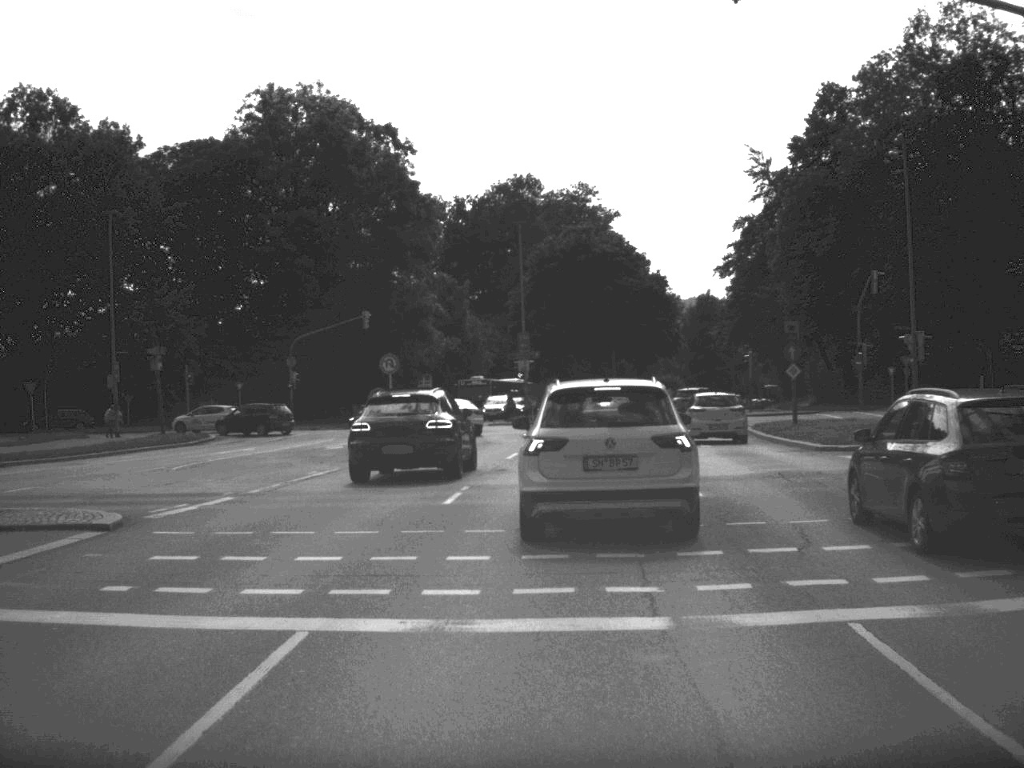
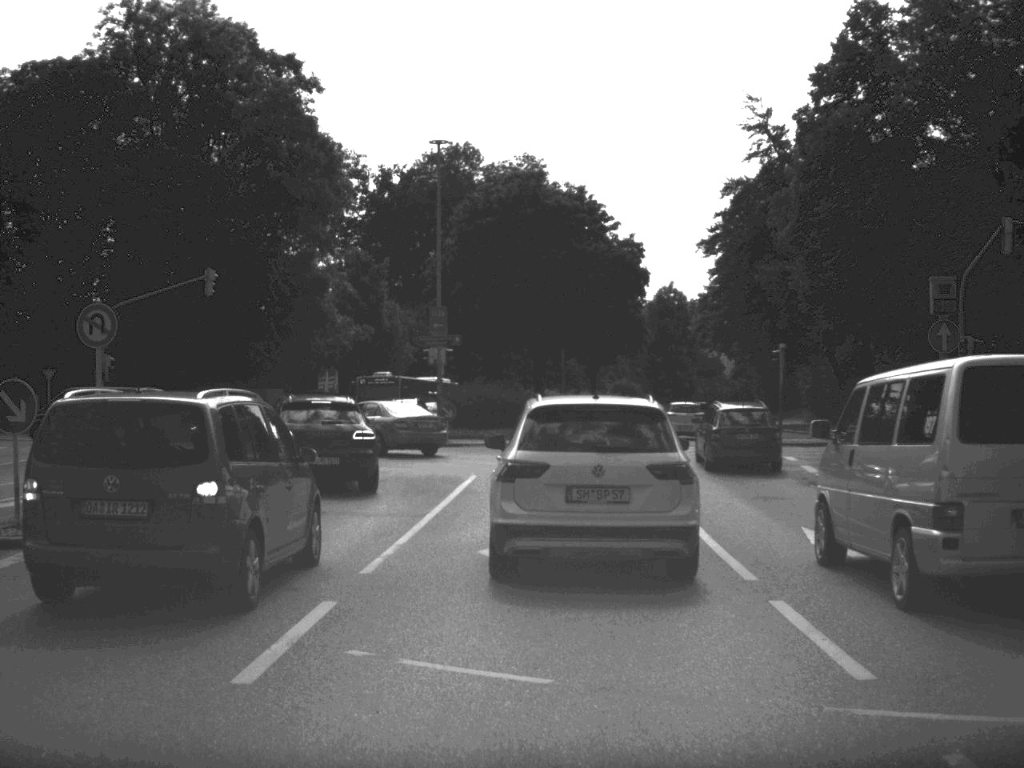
(+0.6, +22.1) m; +3°
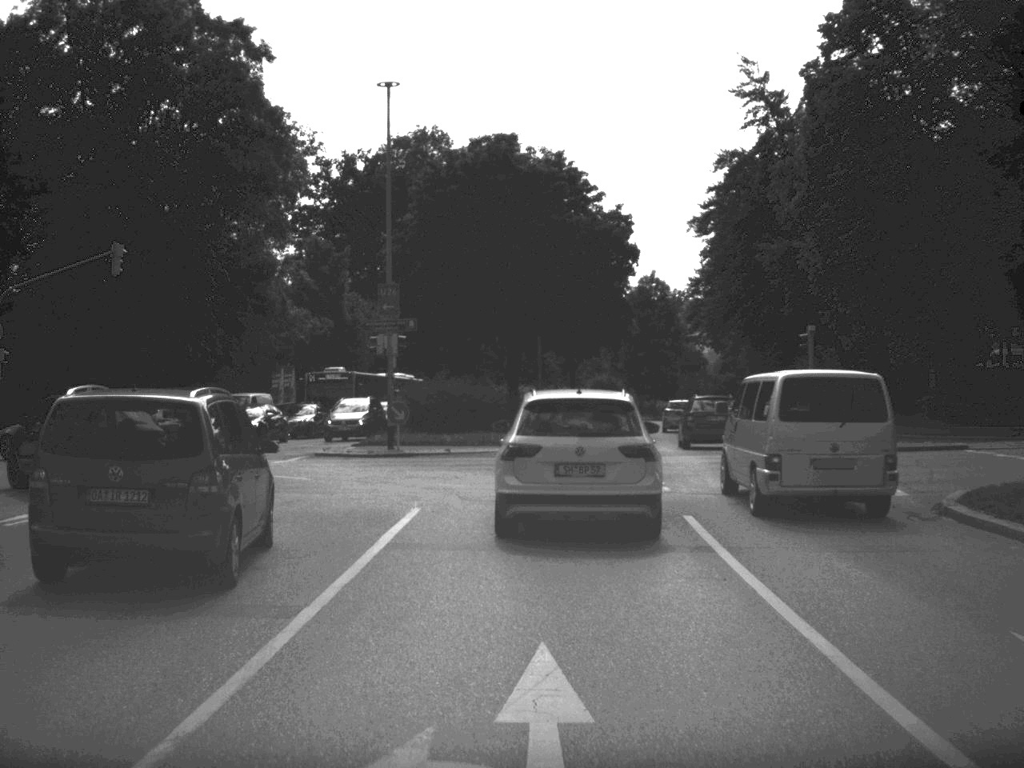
(+0.1, +8.0) m; +1°
